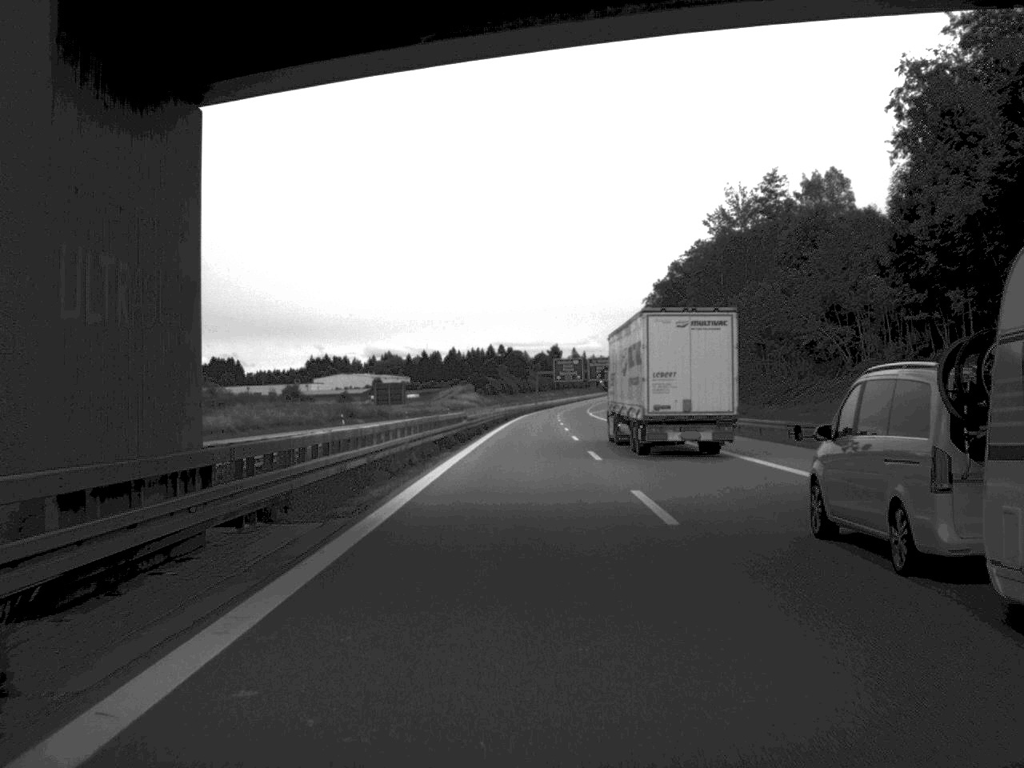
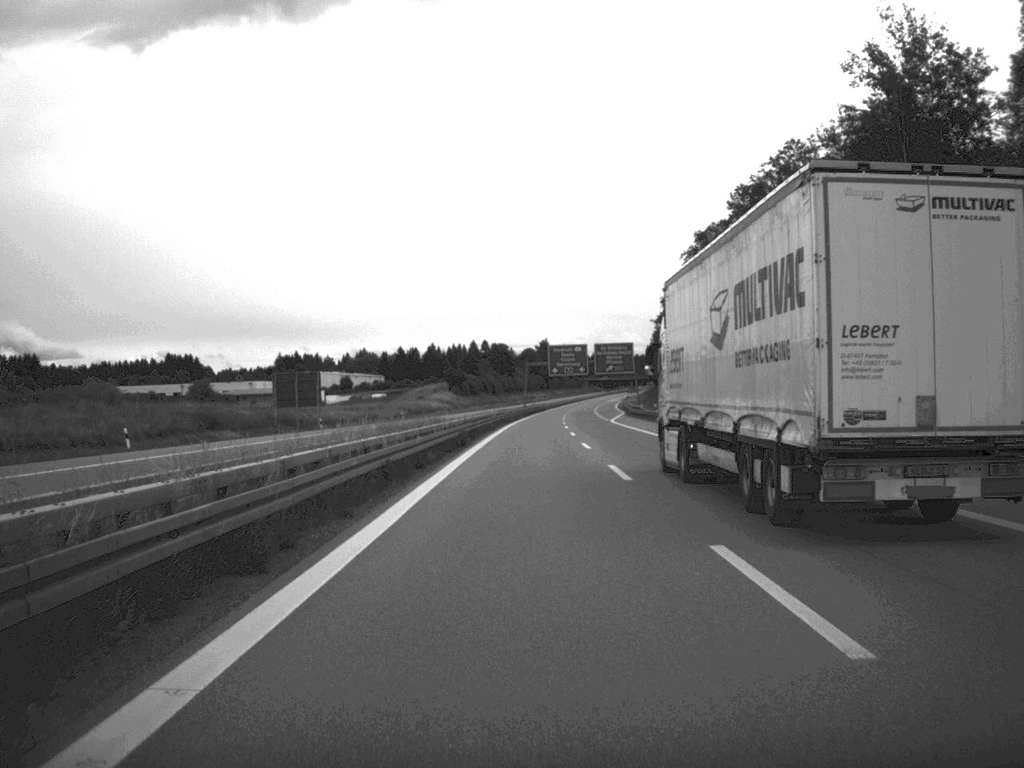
(+0.1, +61.7) m; +1°
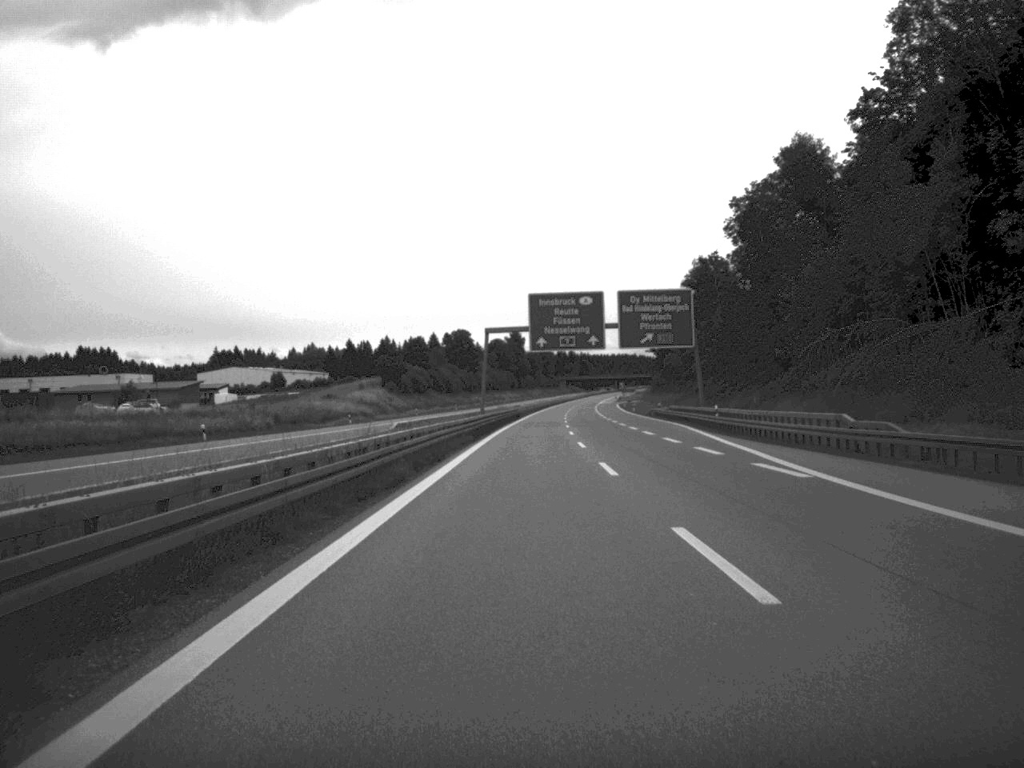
(+0.7, +86.4) m; +1°
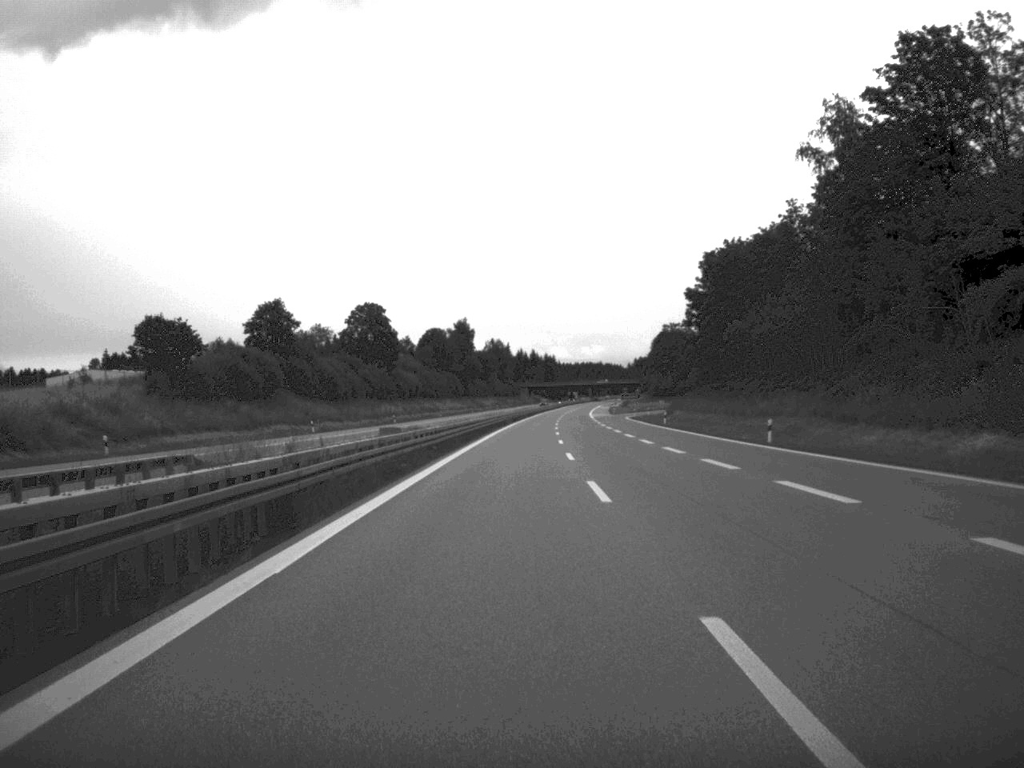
(+2.0, +113.0) m; +2°
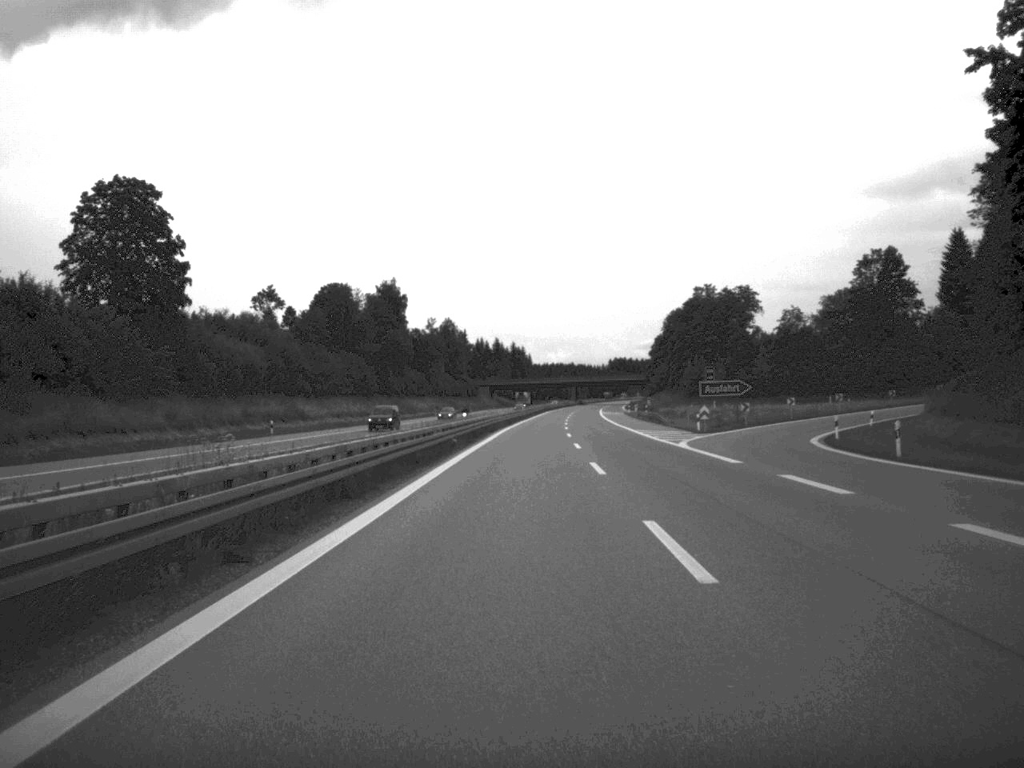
(+1.2, +116.4) m; +1°
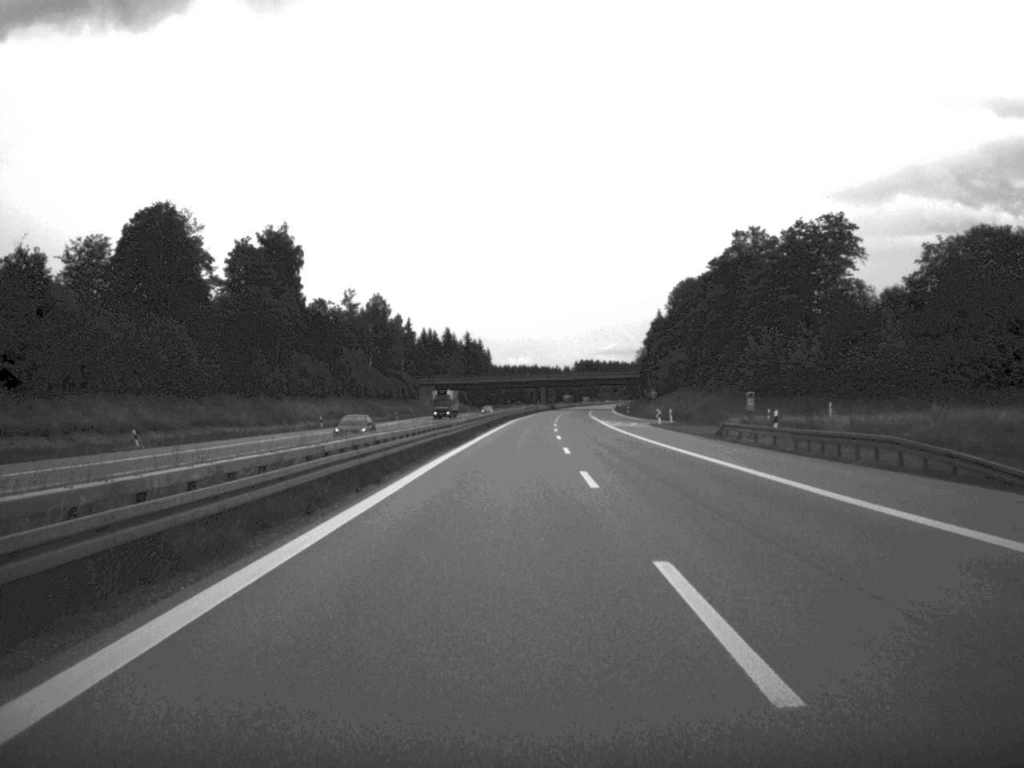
(+1.0, +75.4) m; +2°
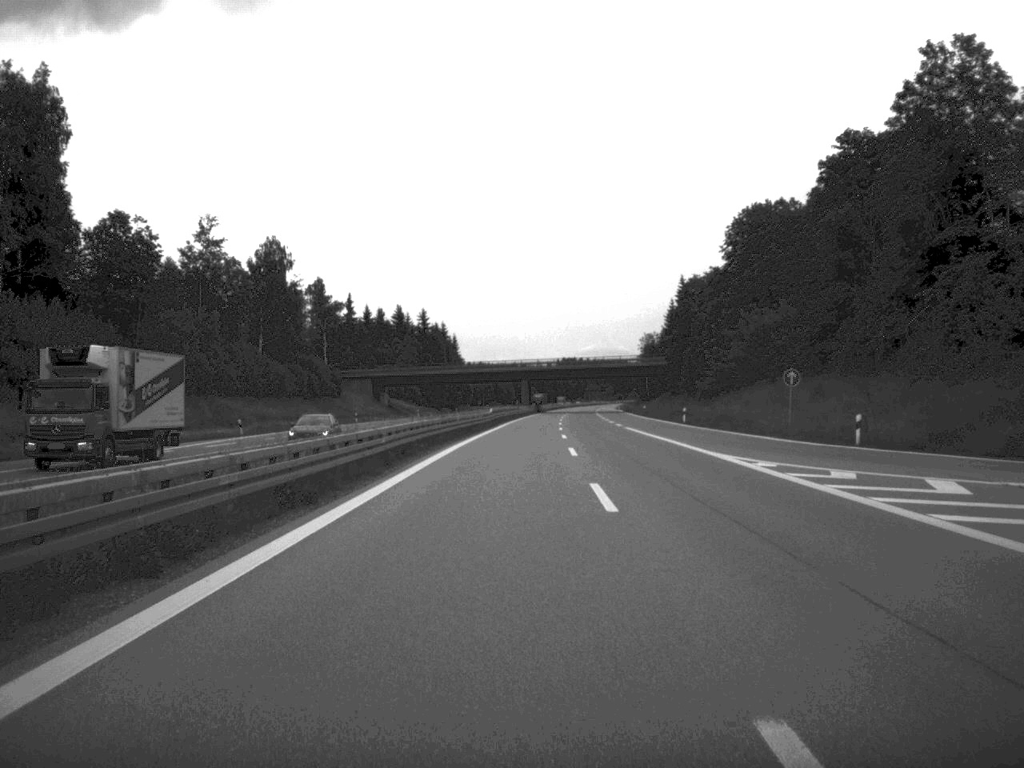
(+0.7, +77.2) m; +1°
